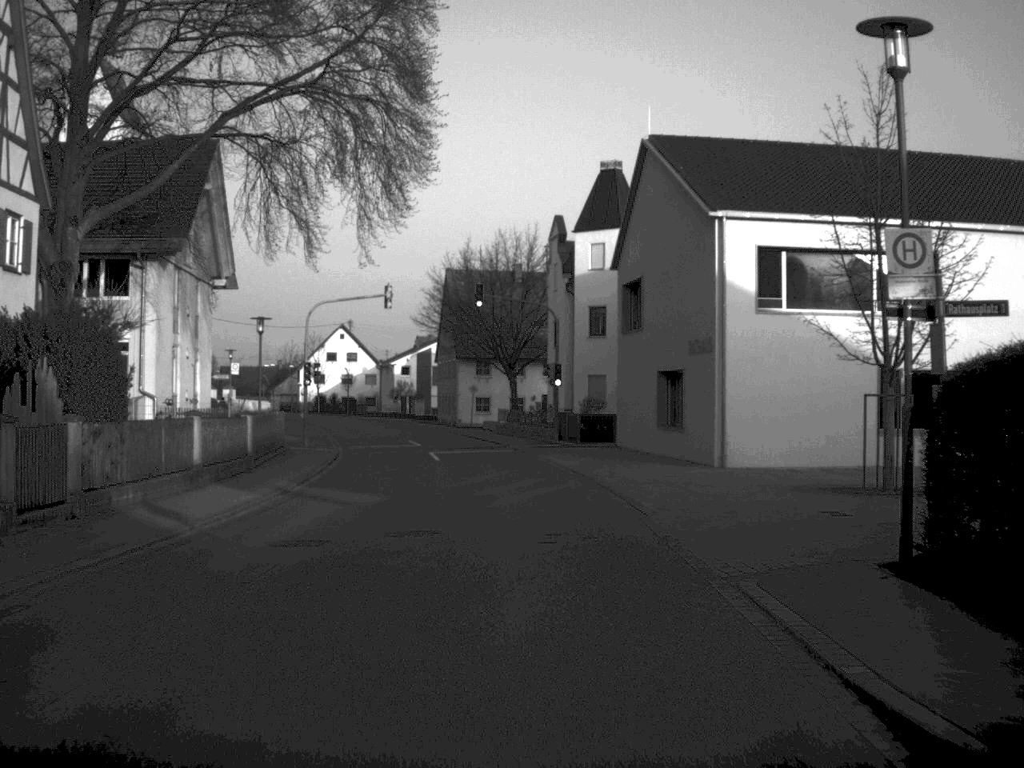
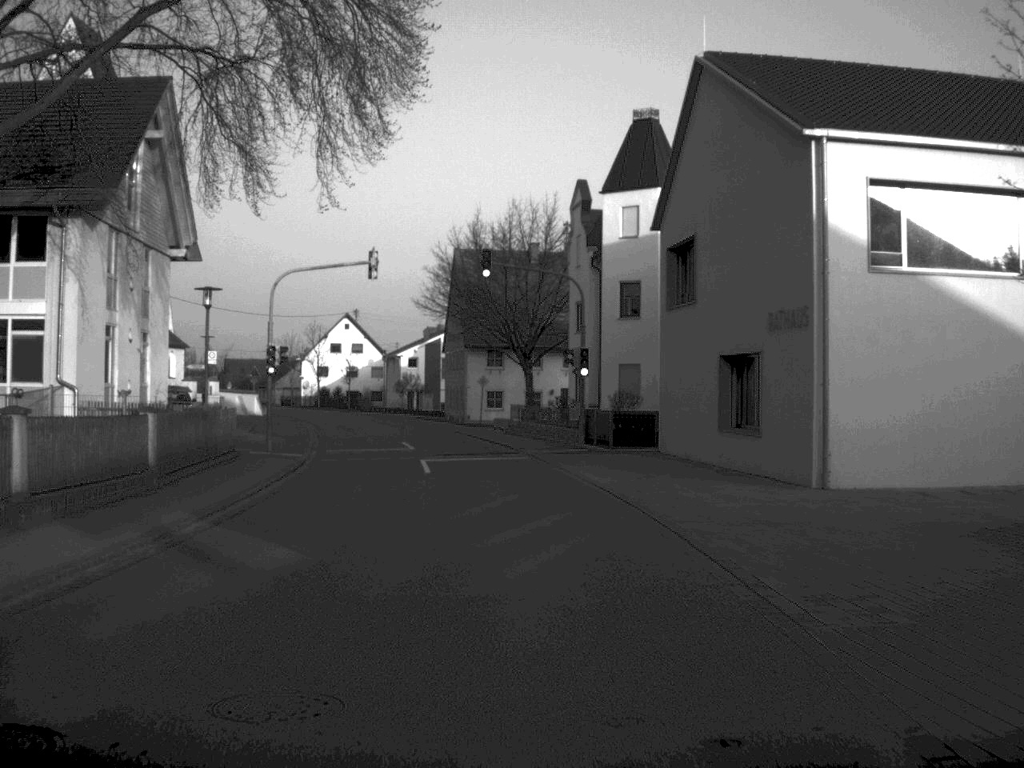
(0.0, +9.2) m; -1°
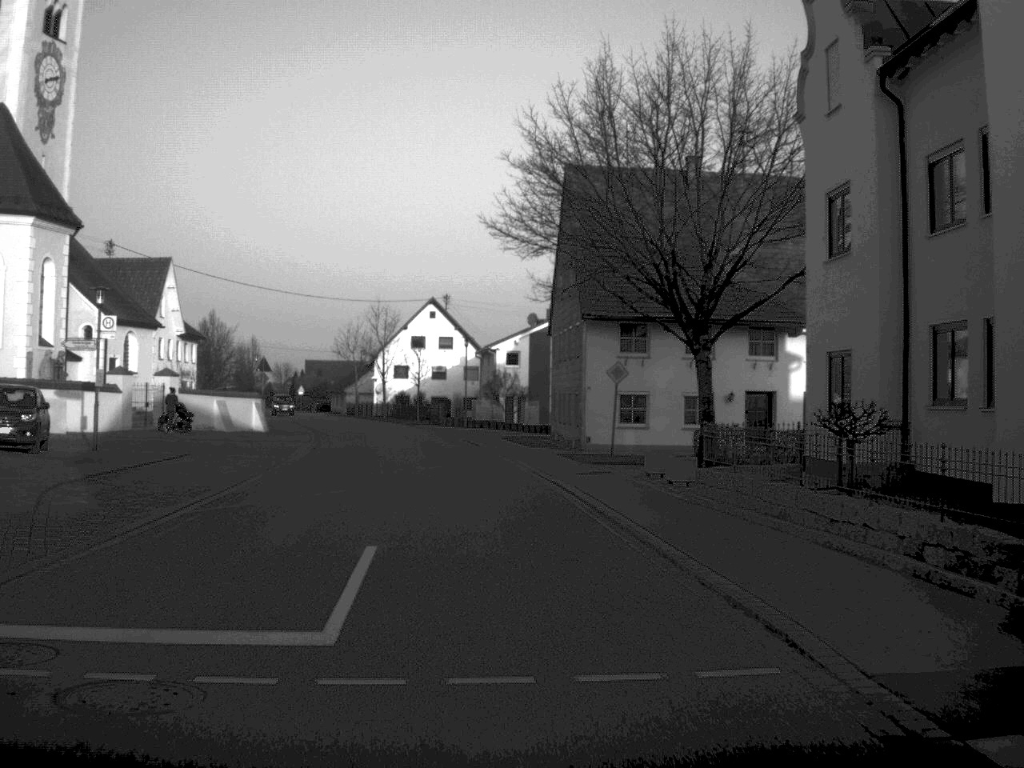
(-1.3, +31.1) m; -5°
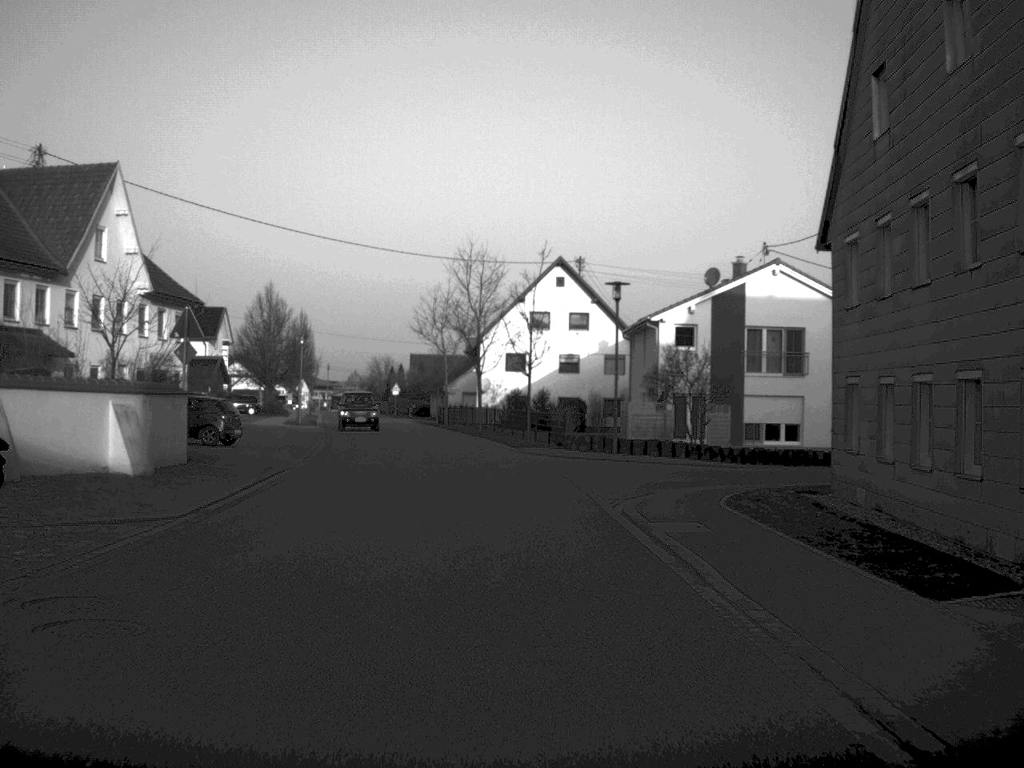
(-1.8, +32.7) m; -6°
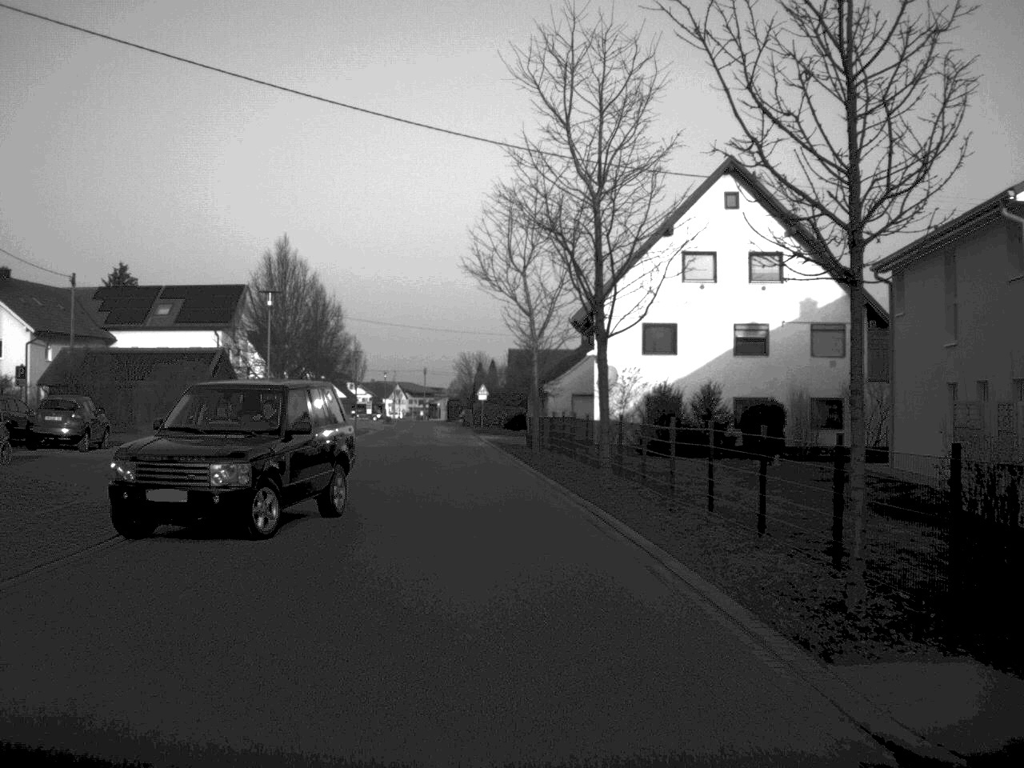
(-1.2, +32.9) m; -5°
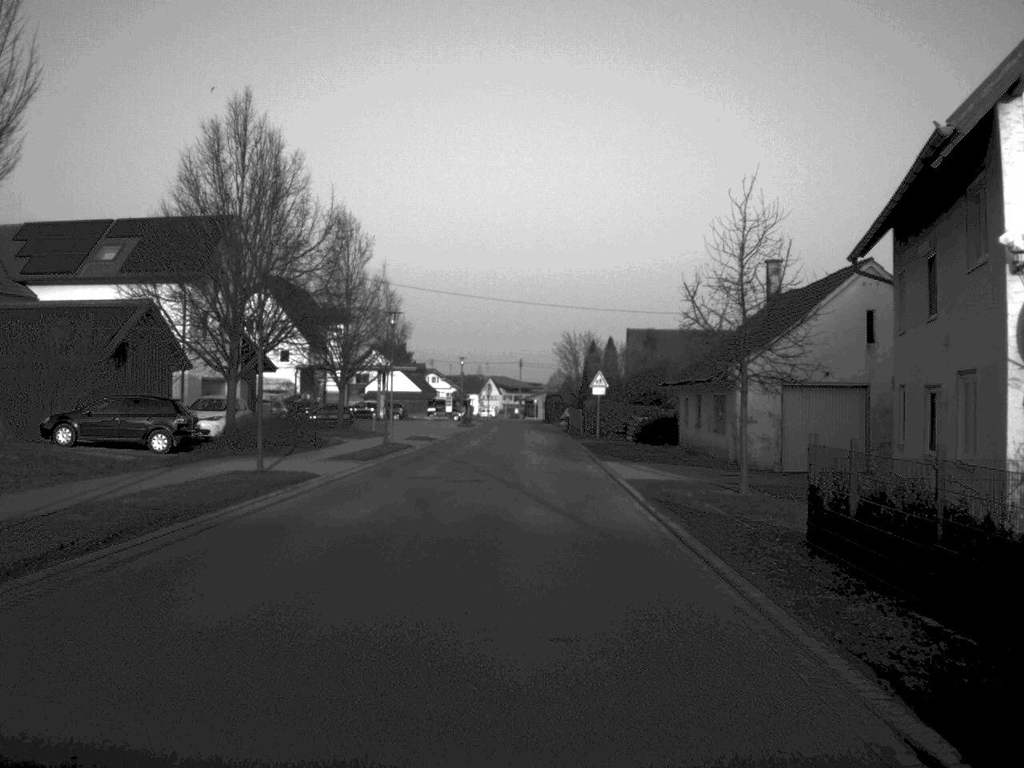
(-1.7, +31.8) m; -4°
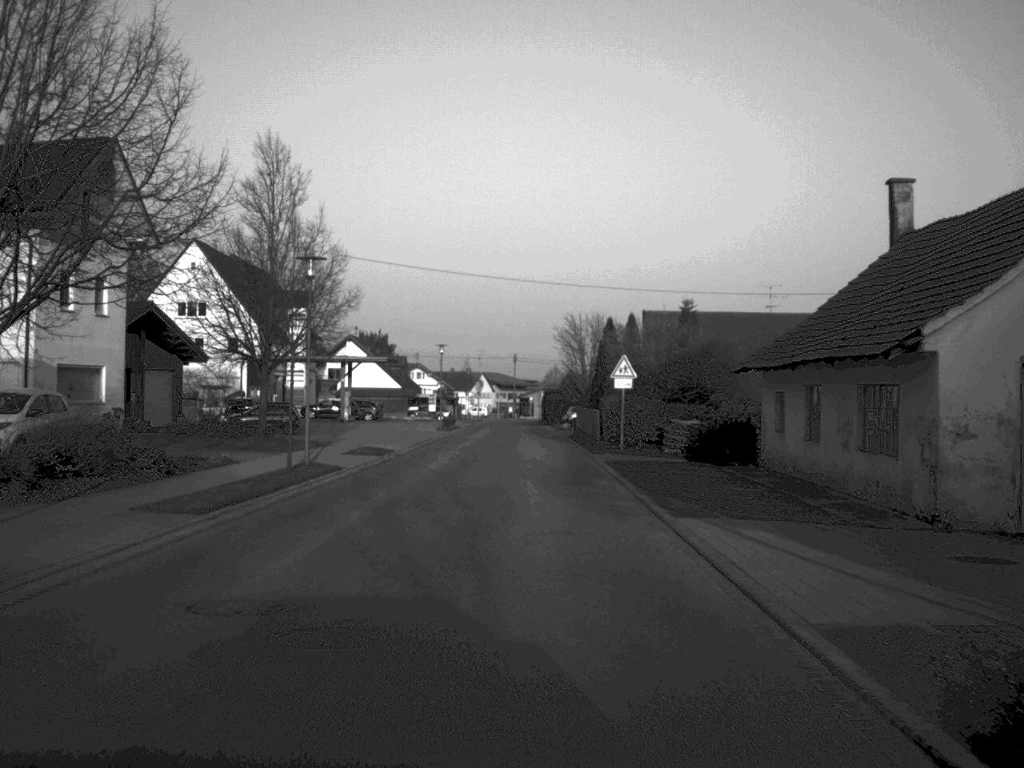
(0.0, +17.5) m; 0°
